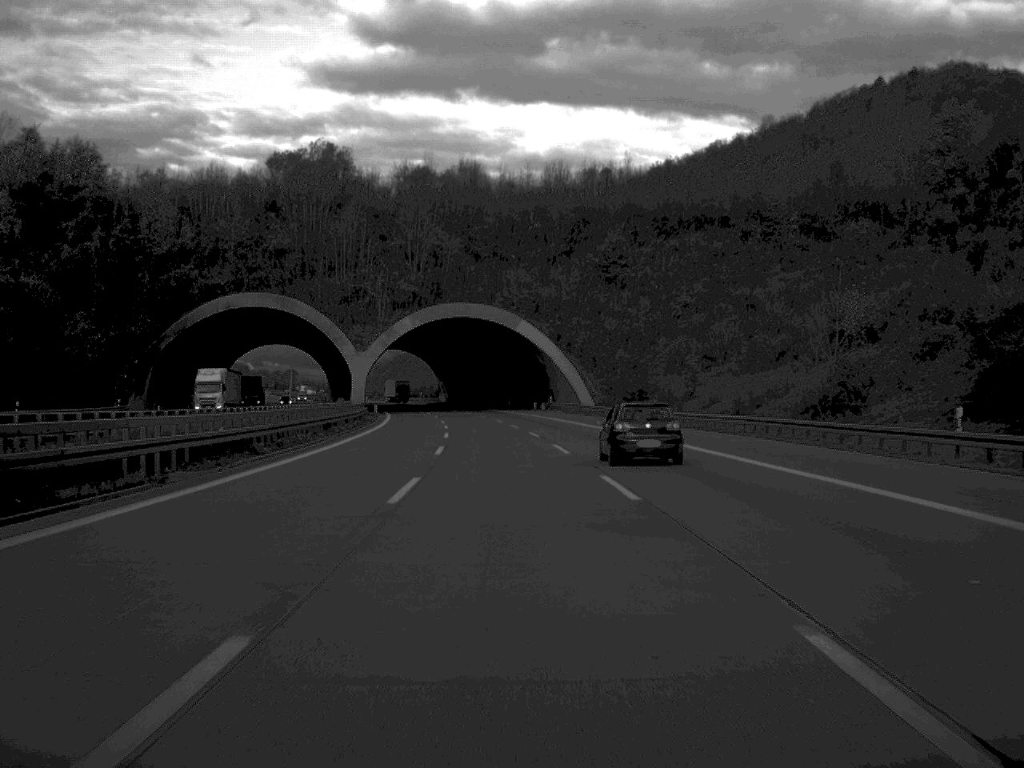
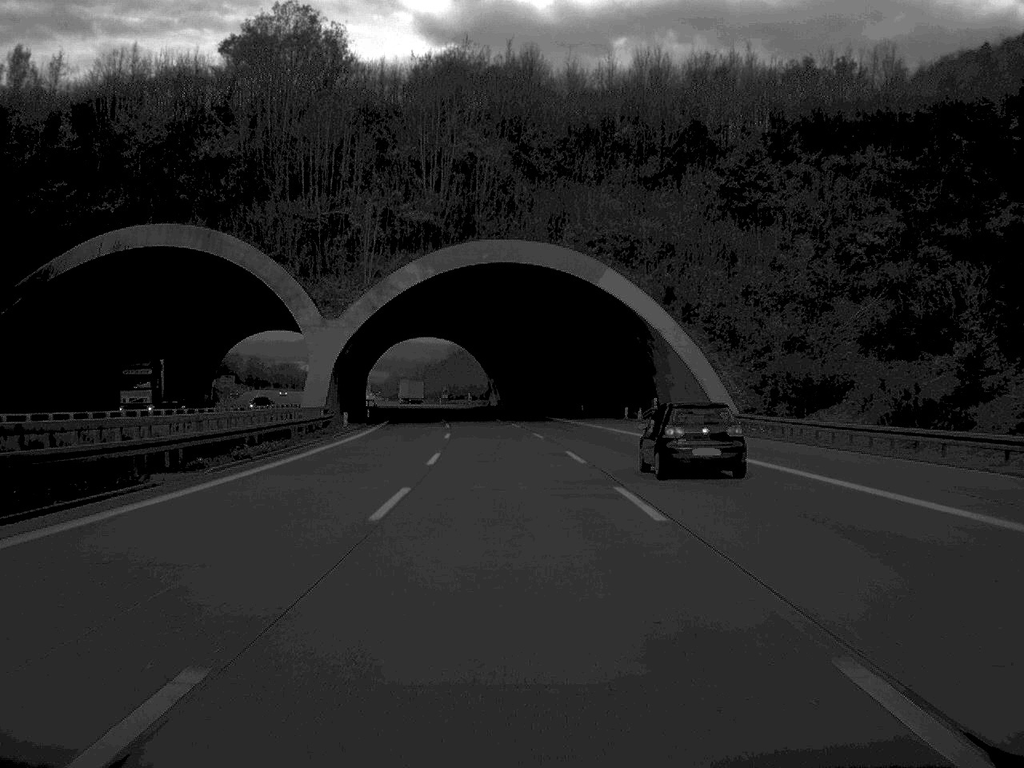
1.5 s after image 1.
(-1.3, +49.9) m; -3°
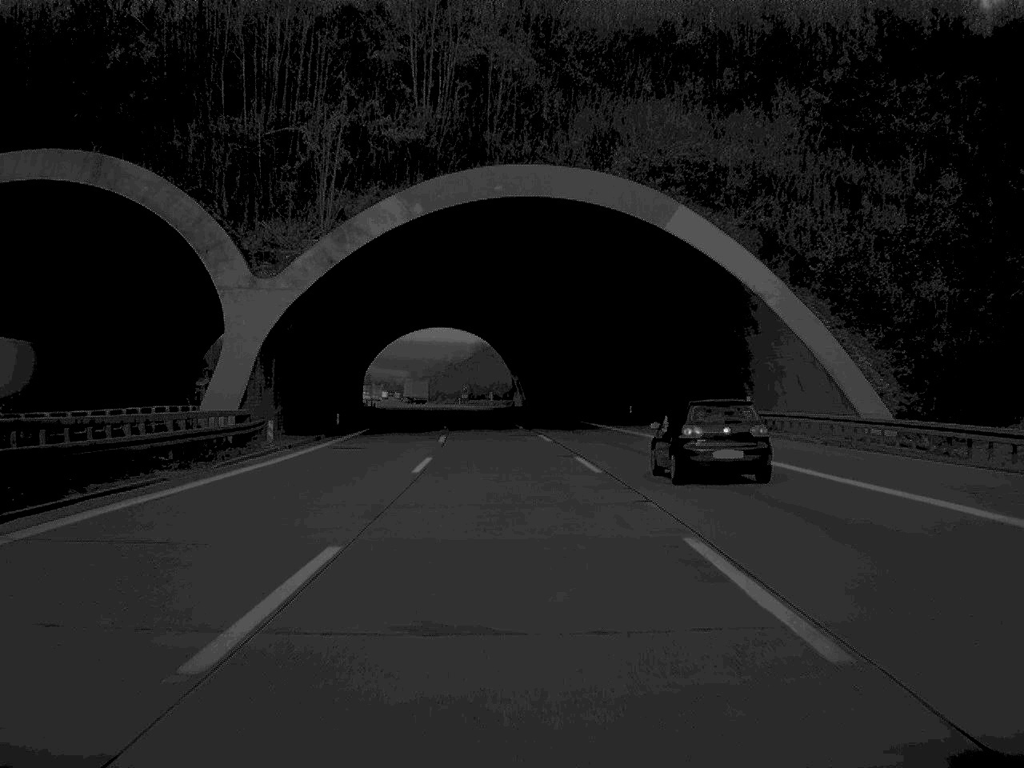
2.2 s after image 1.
(-0.2, +23.8) m; -1°
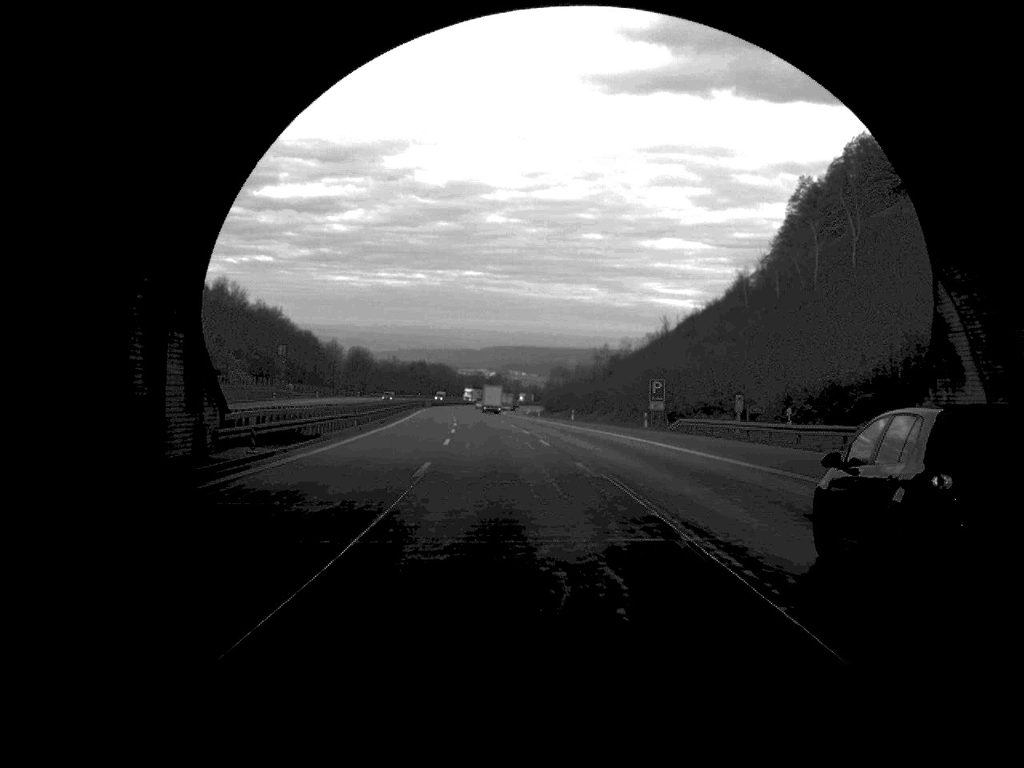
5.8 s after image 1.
(-7.9, +124.4) m; -7°
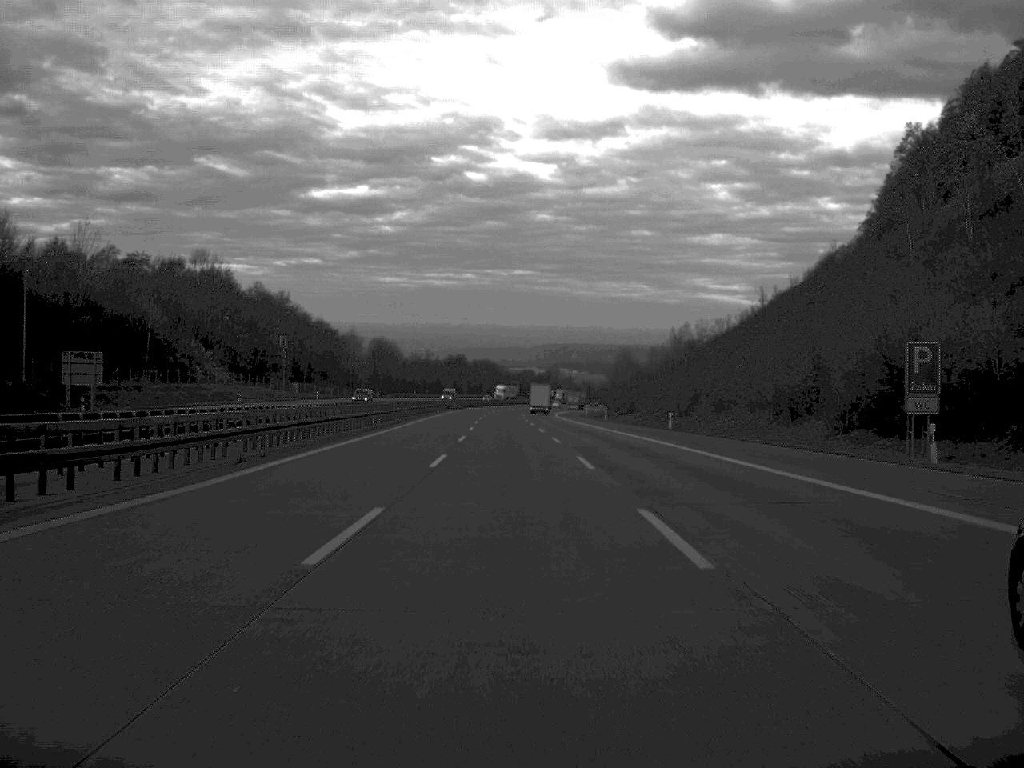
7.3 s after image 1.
(-1.0, +50.0) m; -2°
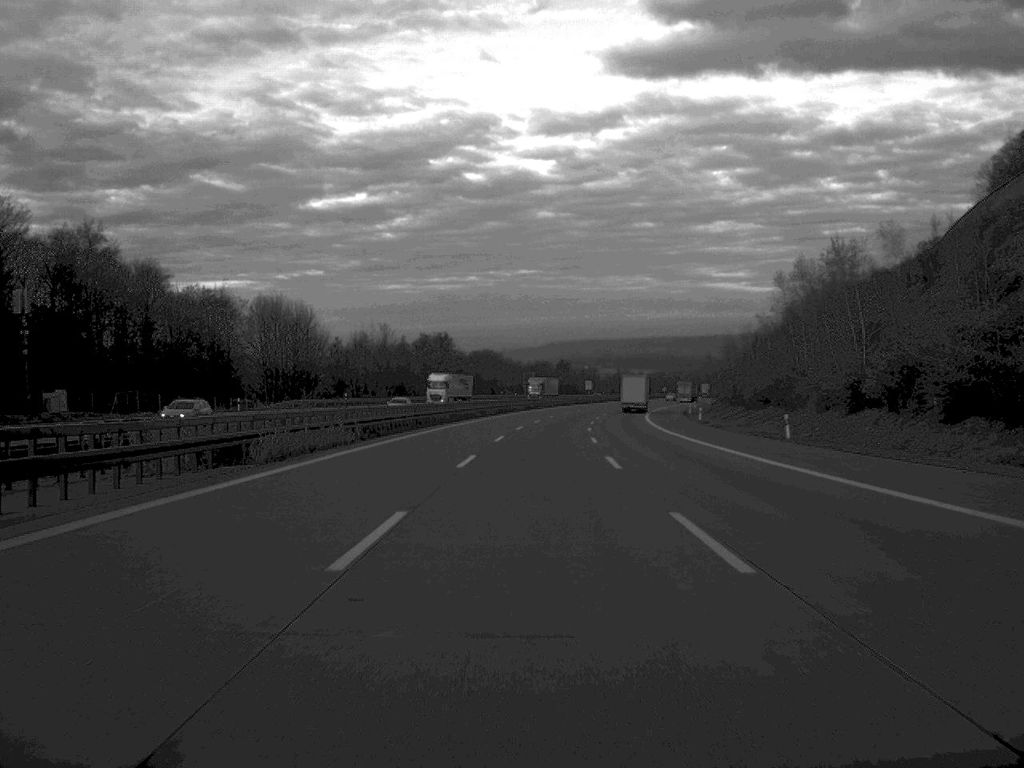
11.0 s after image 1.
(-1.9, +124.8) m; 0°
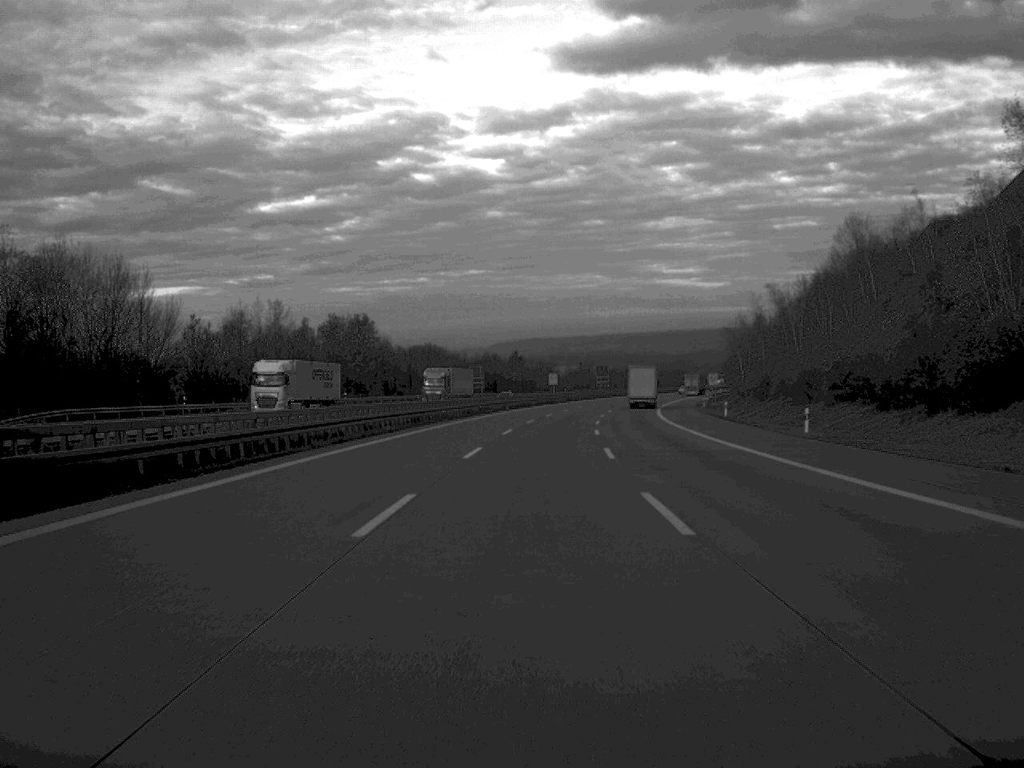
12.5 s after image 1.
(+0.9, +51.0) m; +2°
